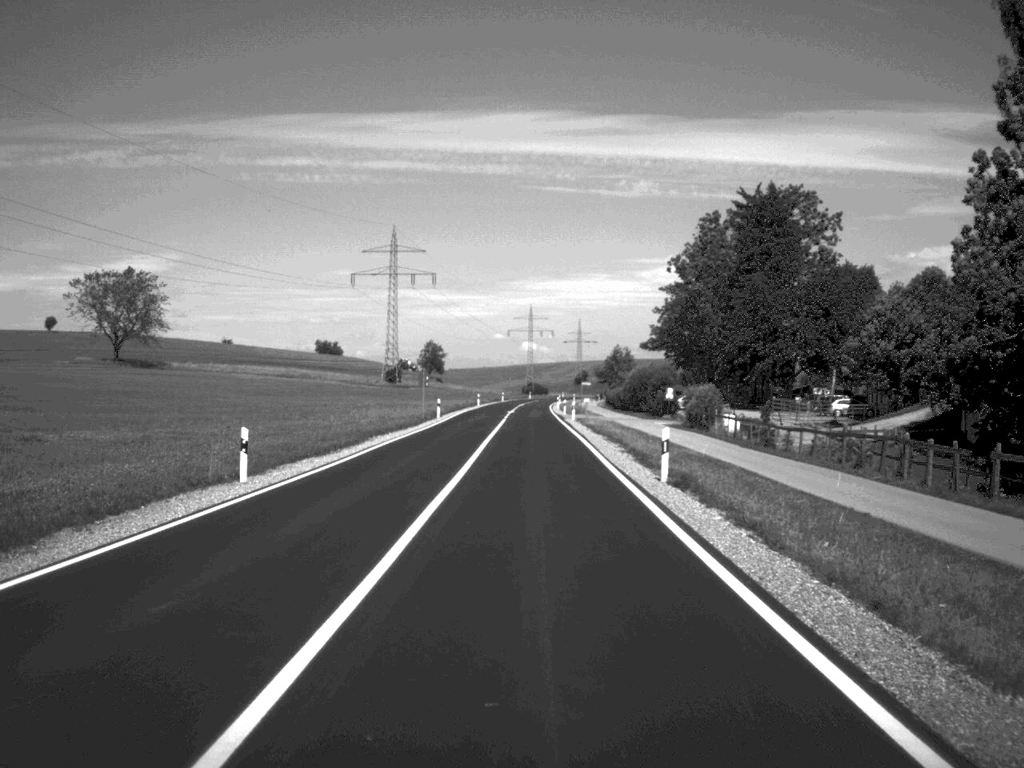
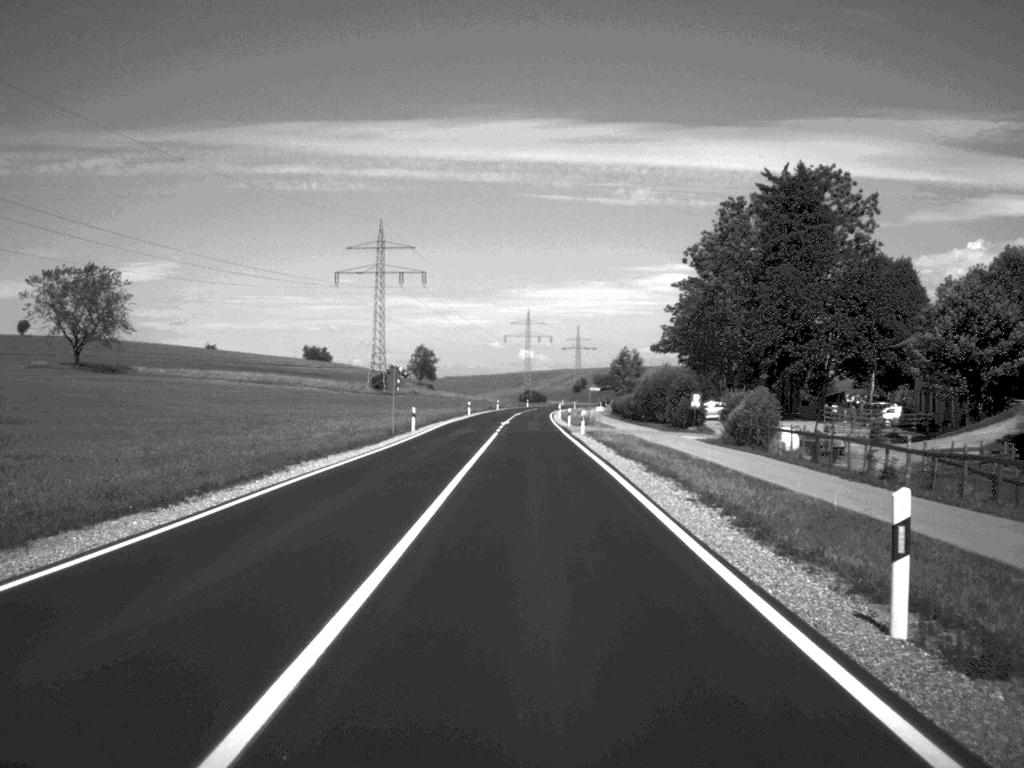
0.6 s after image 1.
(0.0, +14.7) m; 0°
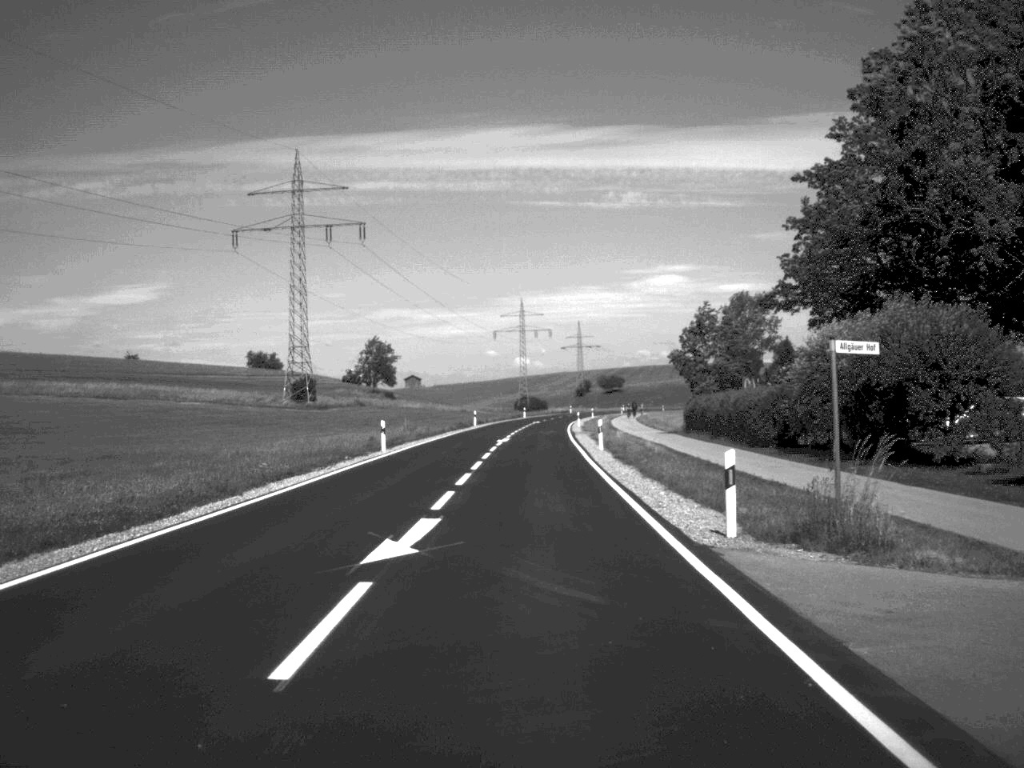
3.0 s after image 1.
(0.0, +61.9) m; 0°
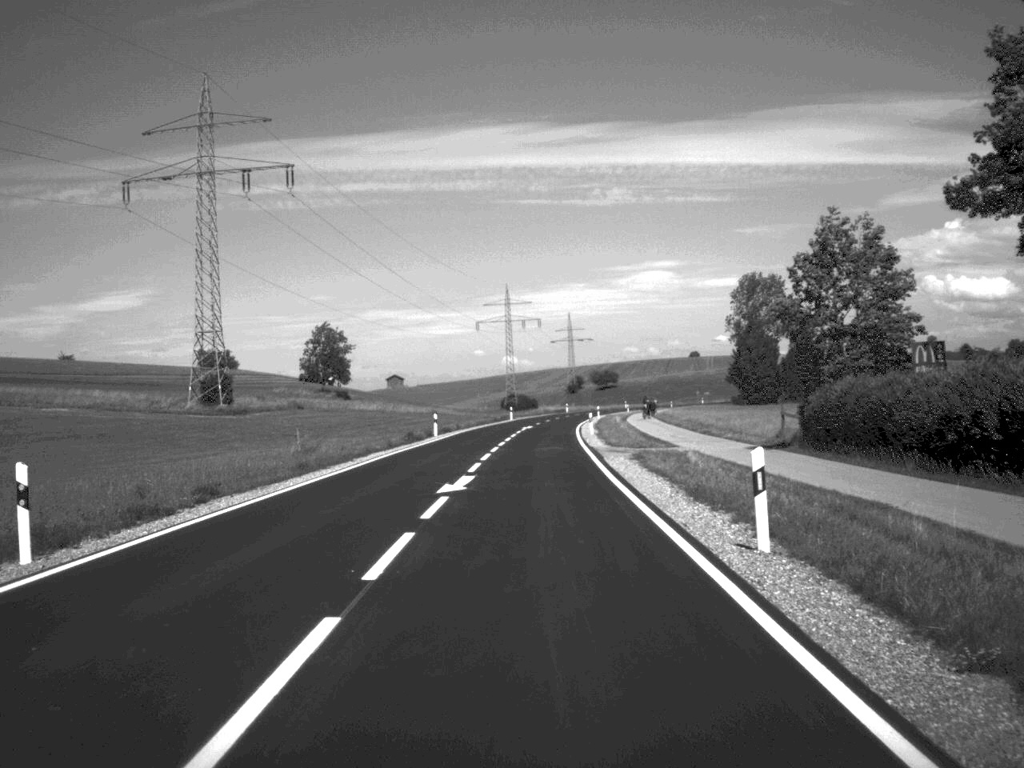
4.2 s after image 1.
(+0.1, +31.5) m; 0°
